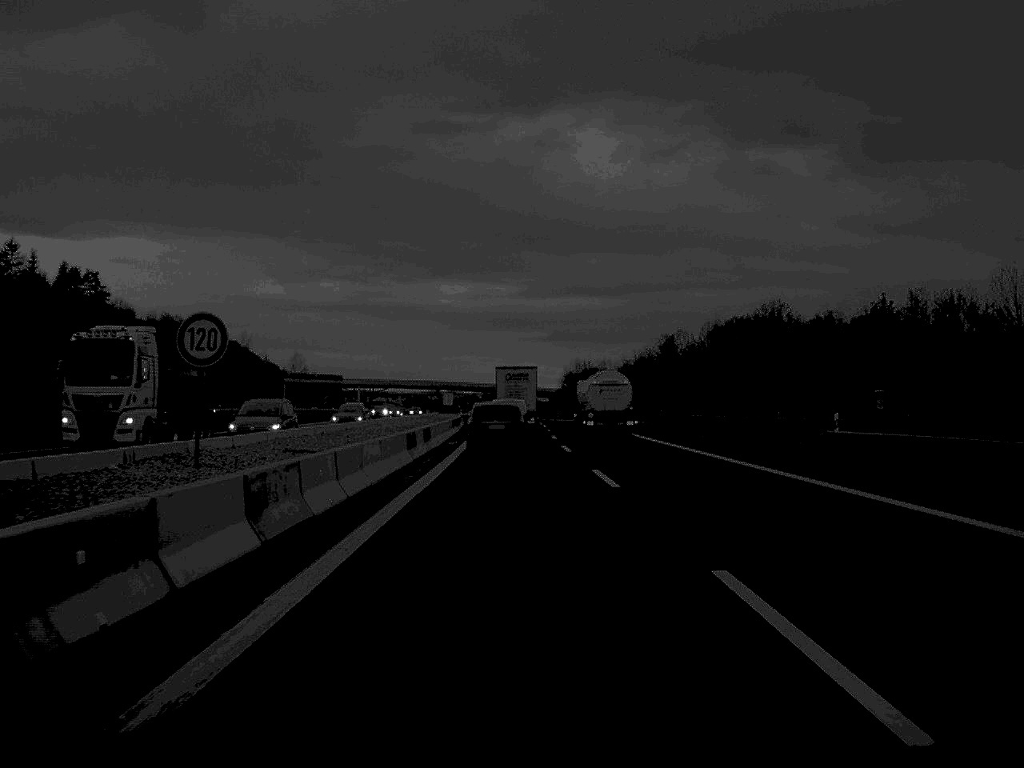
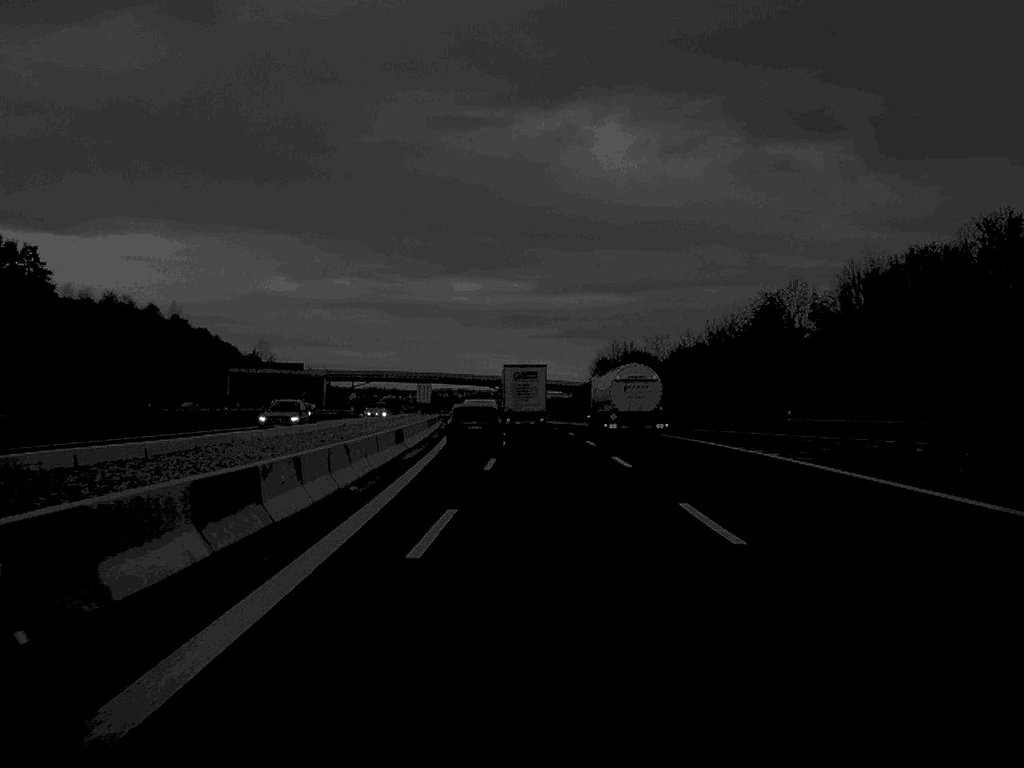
(-0.6, +64.0) m; 0°
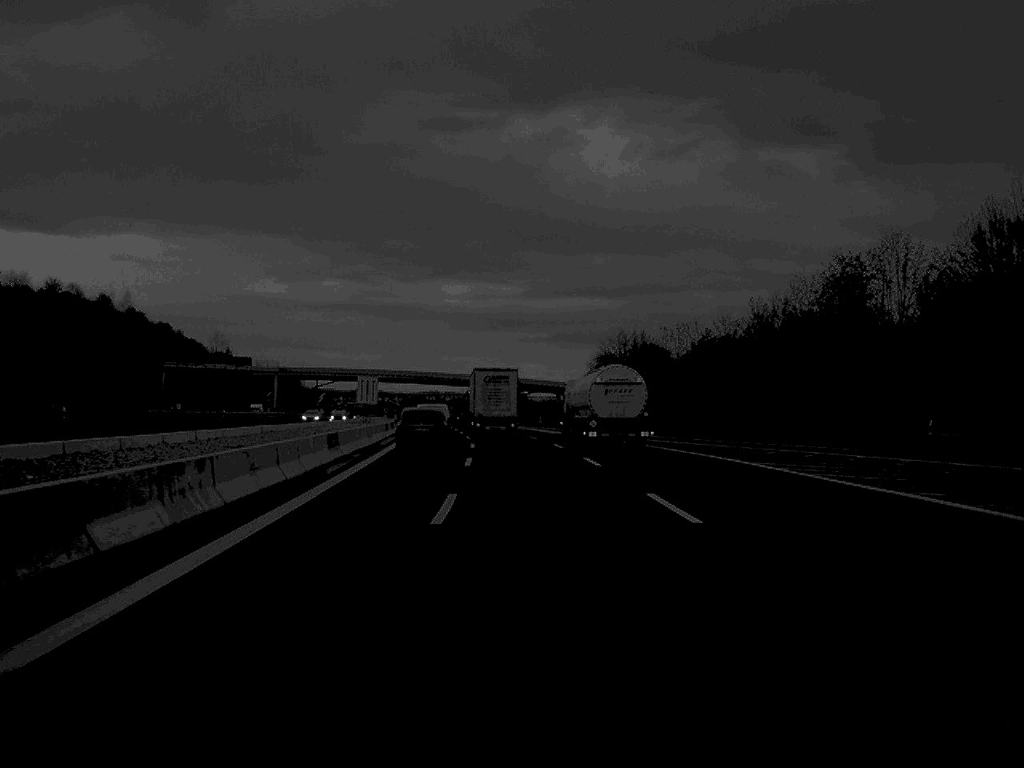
(+0.2, +31.7) m; +1°
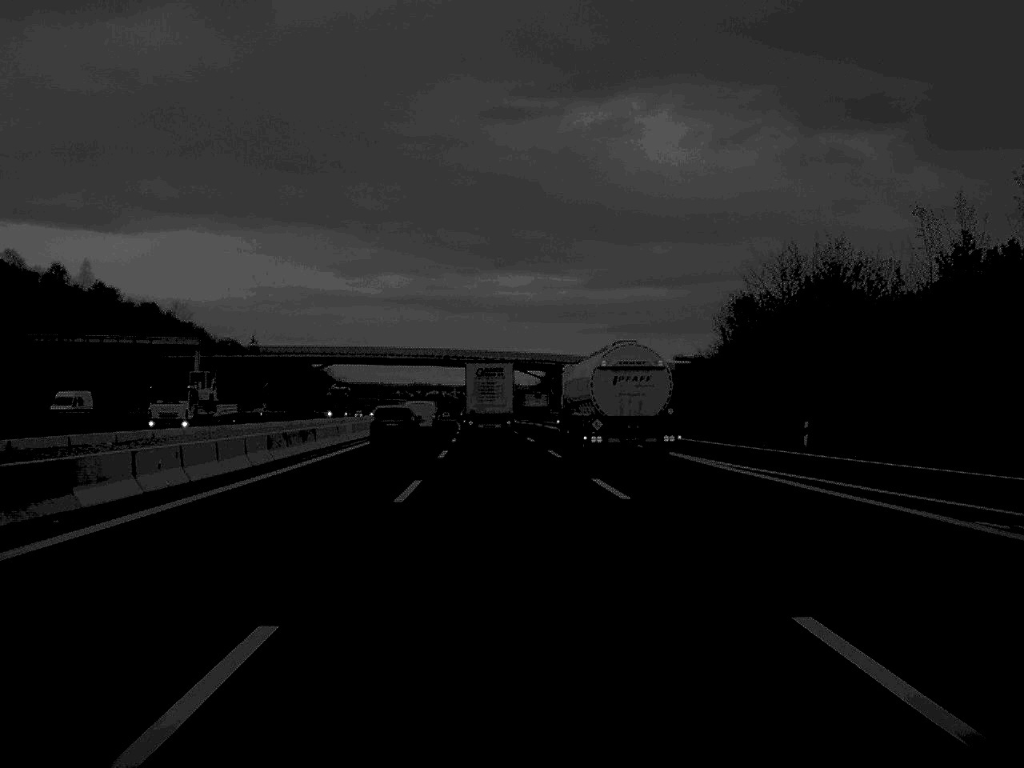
(-1.3, +68.1) m; -3°
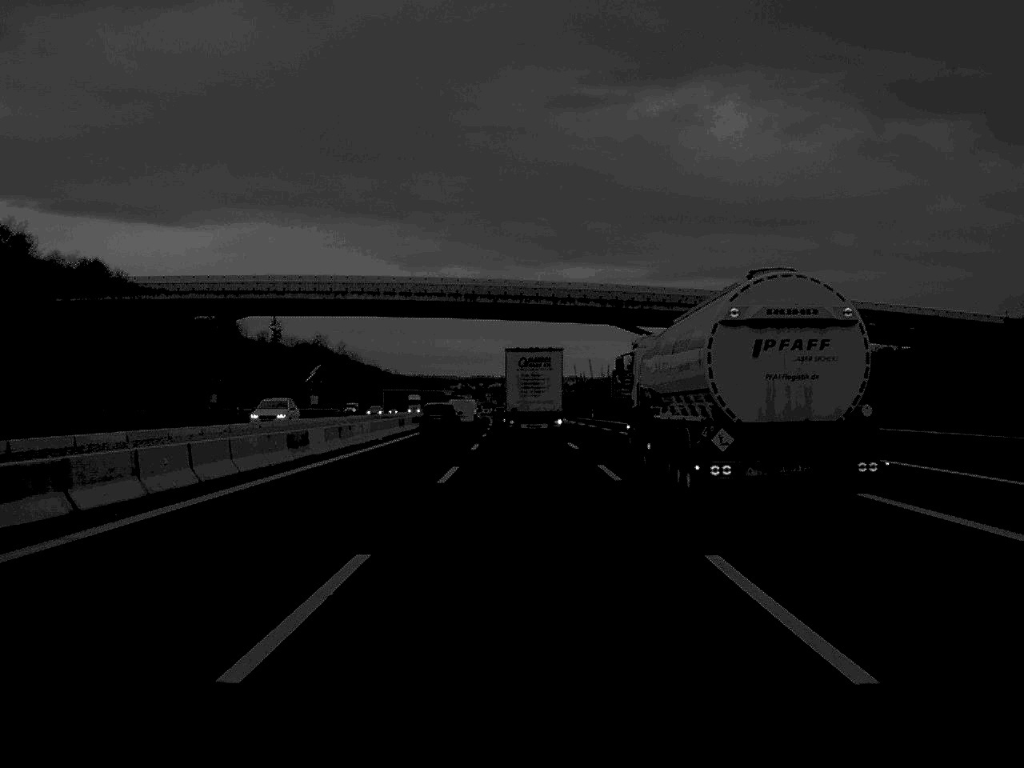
(-2.7, +85.4) m; -3°
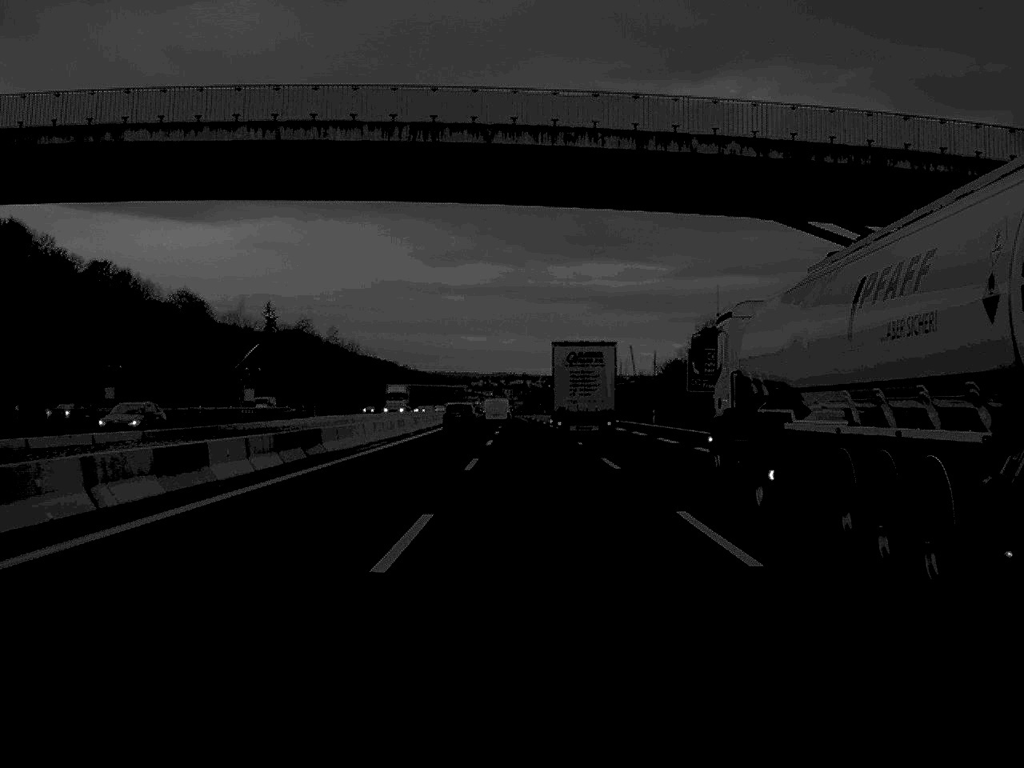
(-0.4, +49.0) m; -1°
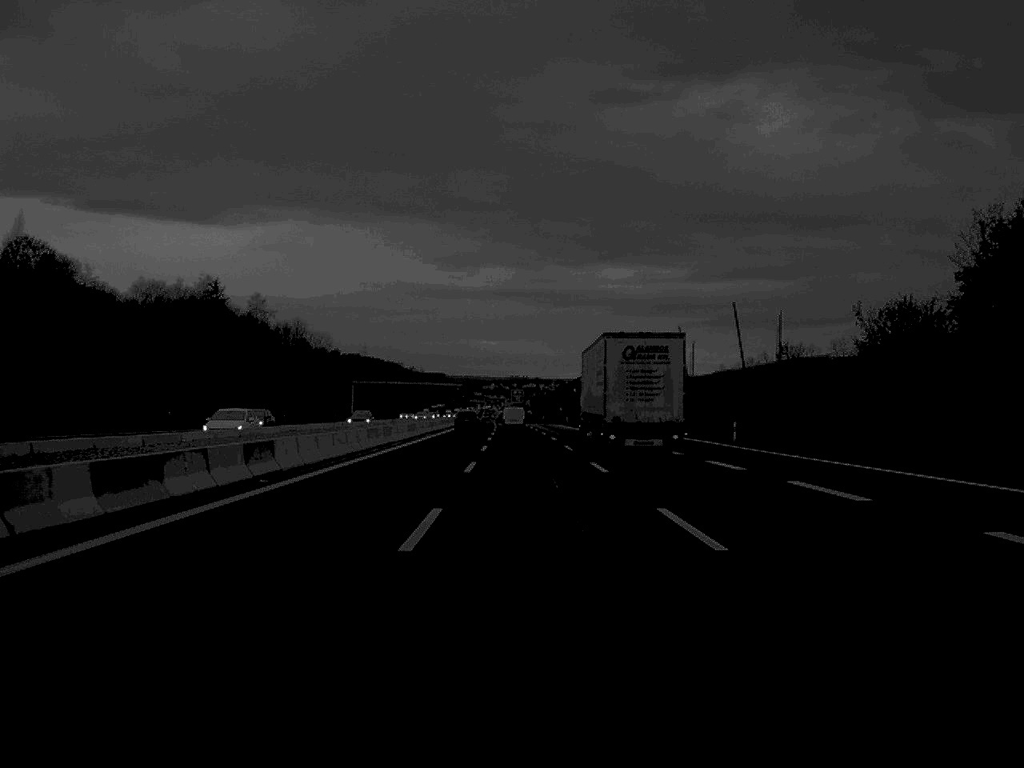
(-0.3, +87.4) m; -1°
